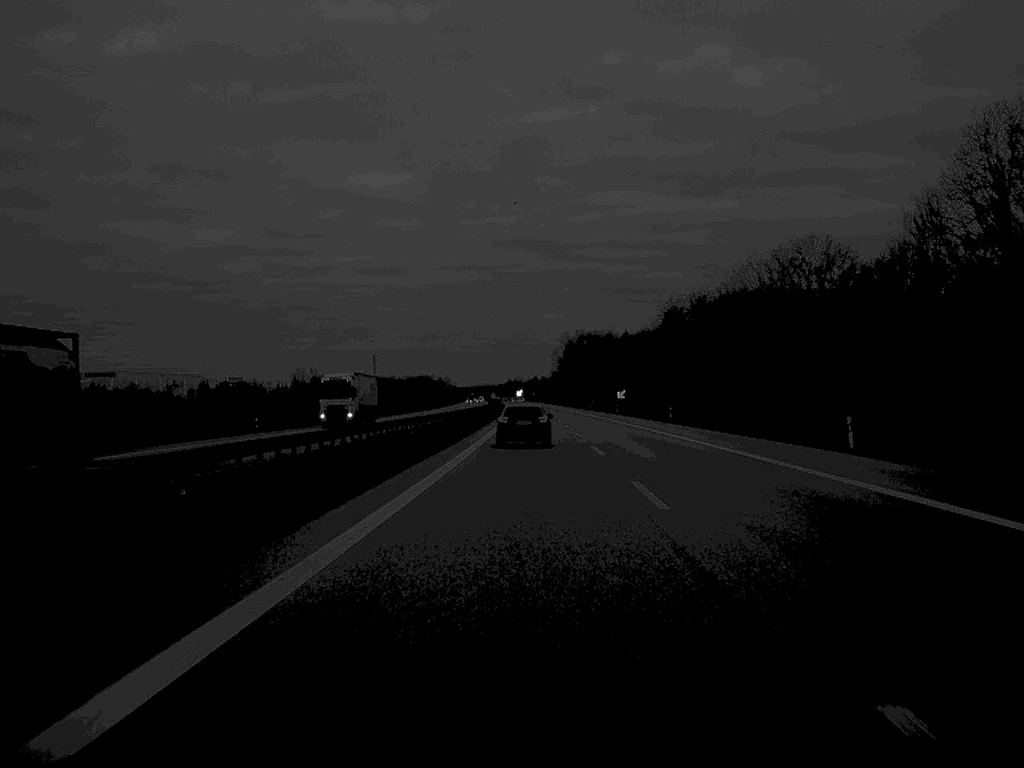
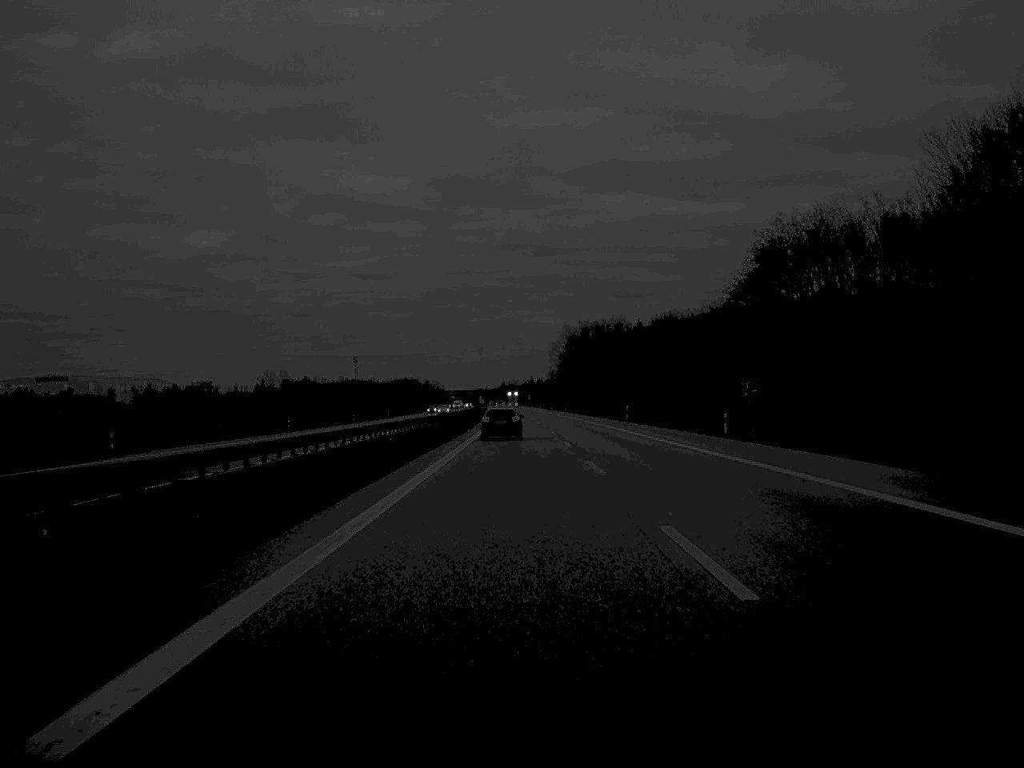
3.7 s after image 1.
(+0.4, +79.3) m; 0°
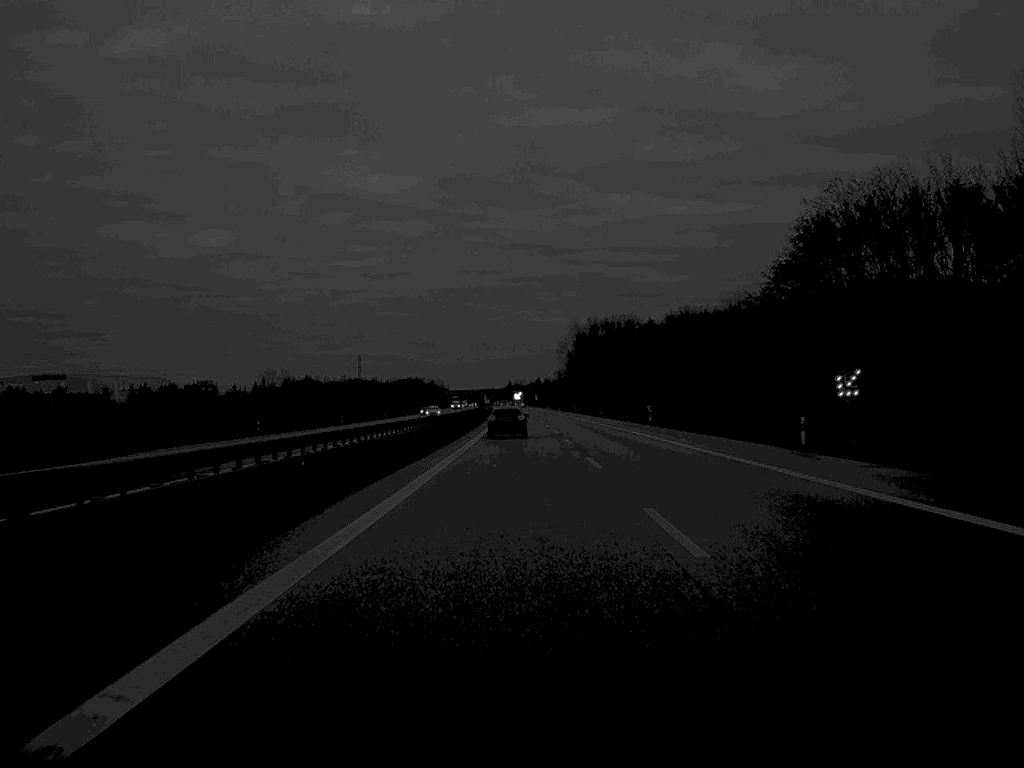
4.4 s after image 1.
(0.0, +15.2) m; 0°
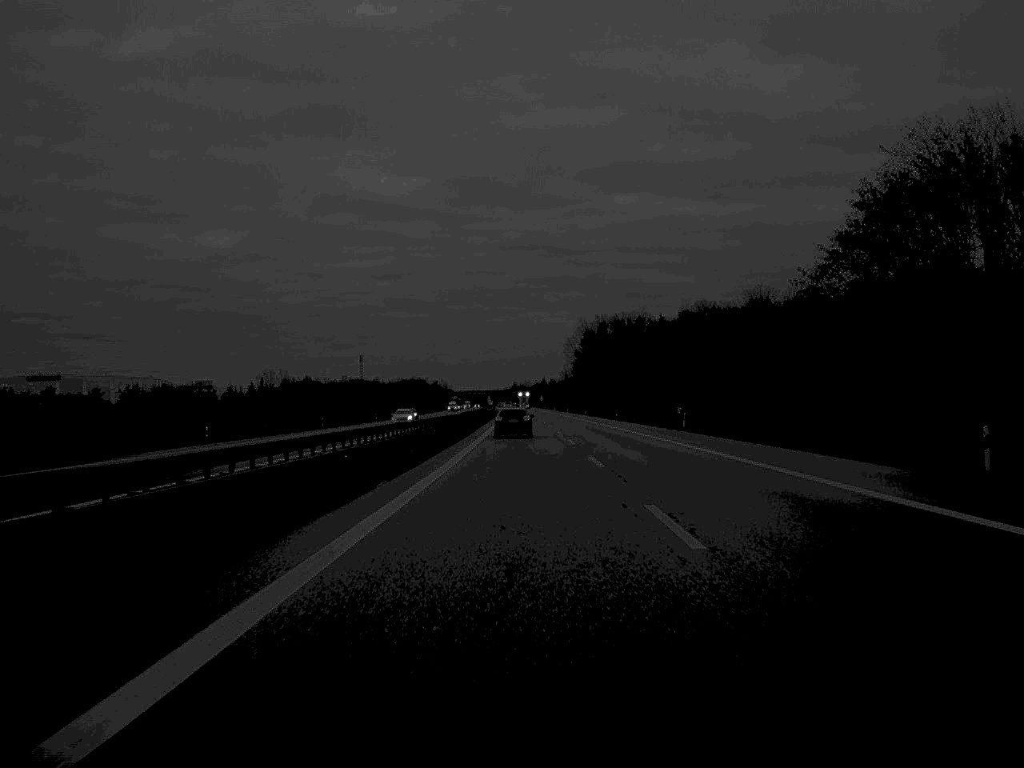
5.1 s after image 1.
(0.0, +16.8) m; 0°
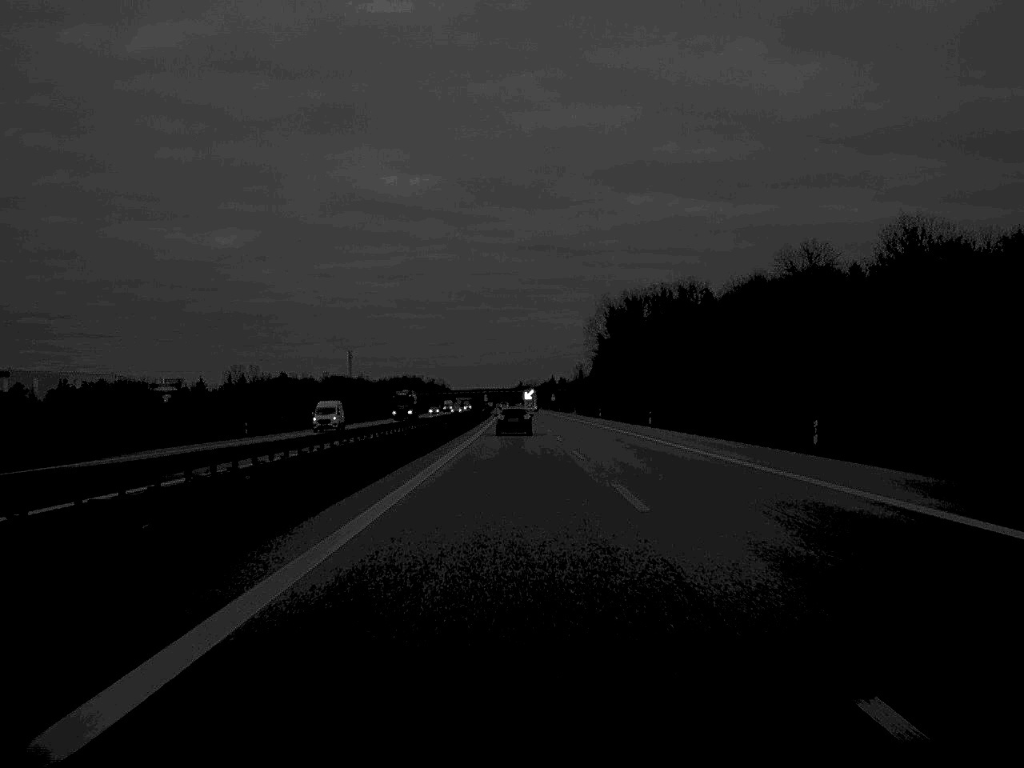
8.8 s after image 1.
(-0.2, +84.7) m; 0°
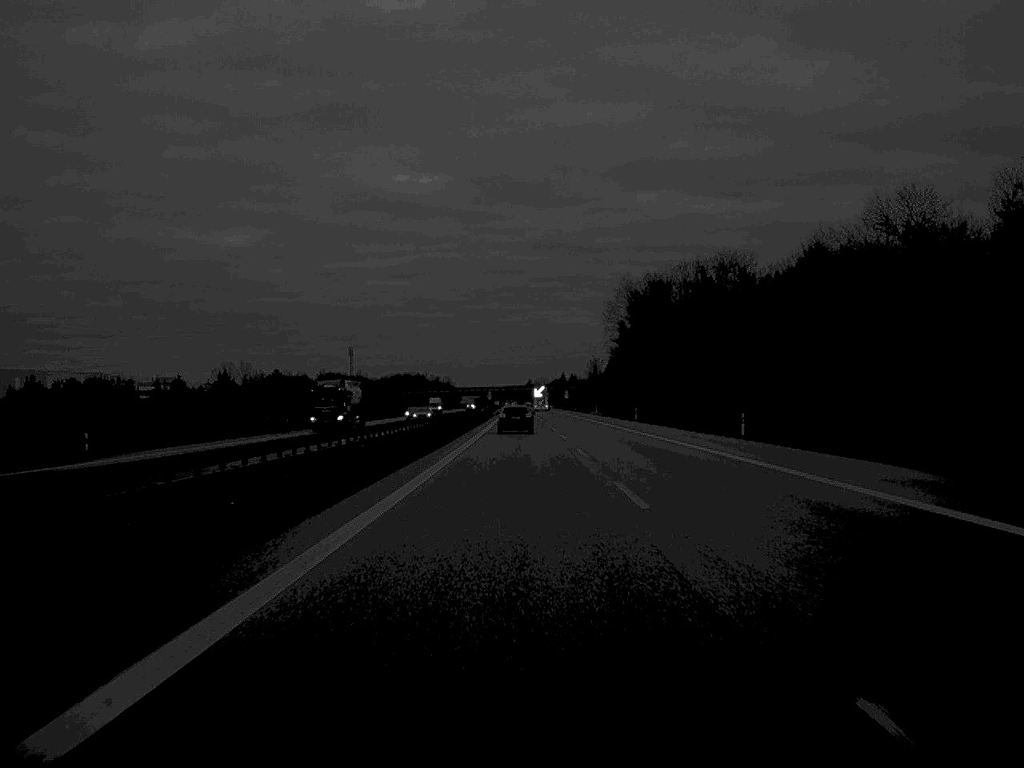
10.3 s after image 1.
(-0.1, +35.7) m; 0°
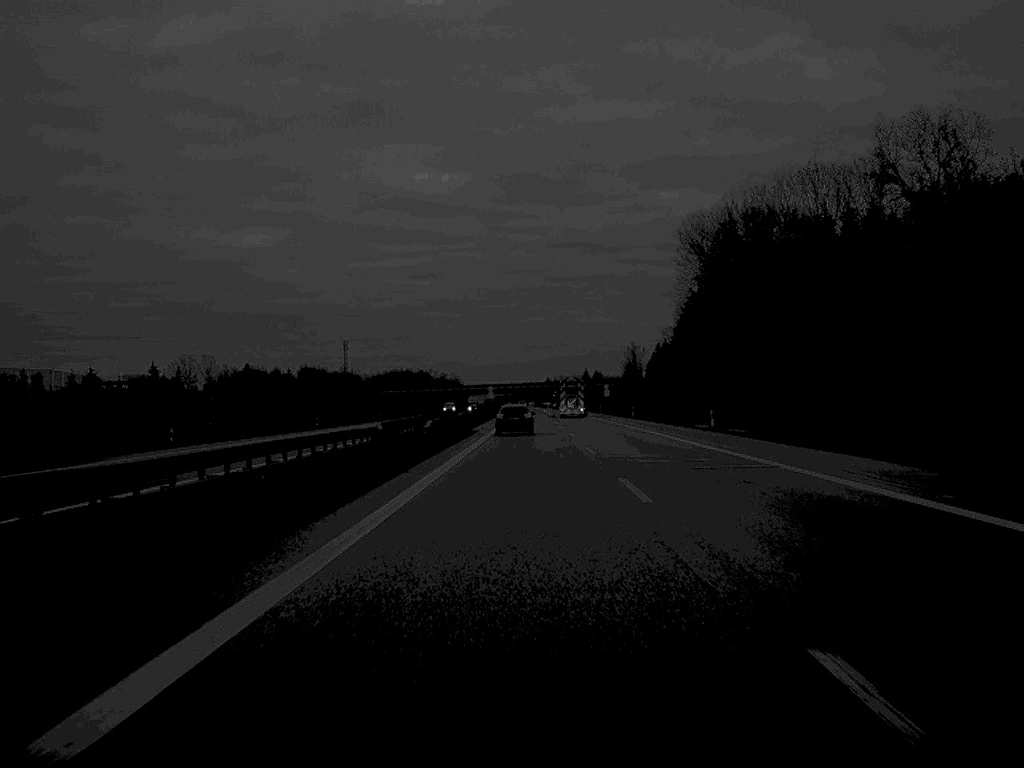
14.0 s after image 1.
(-0.3, +88.1) m; -1°
